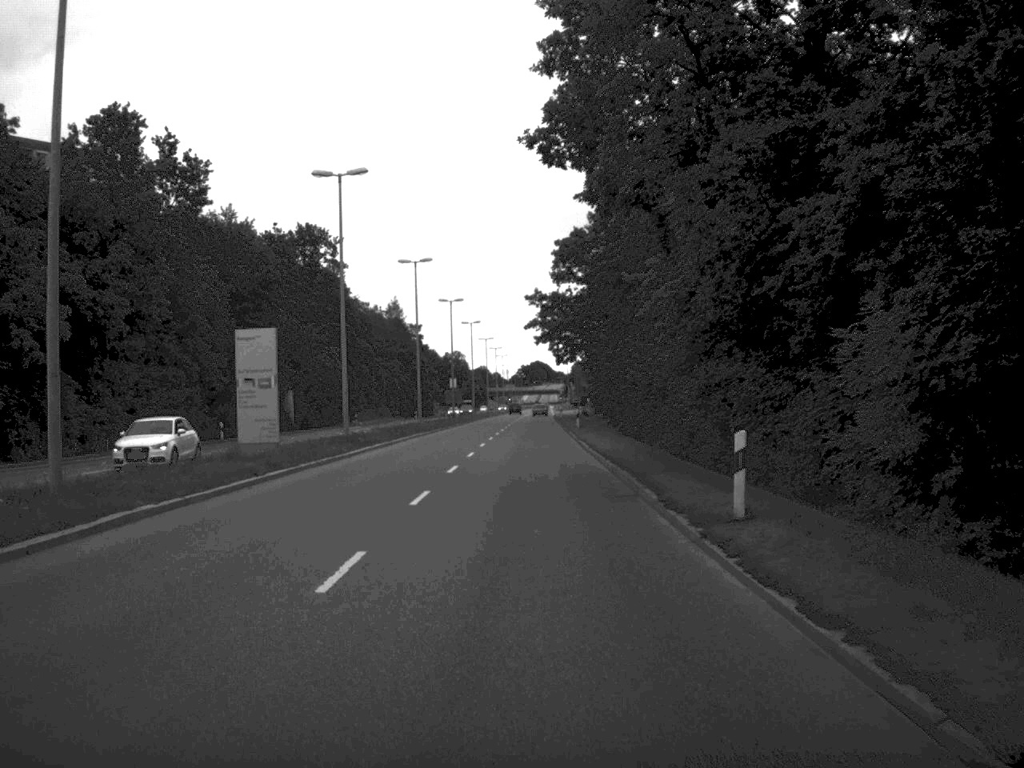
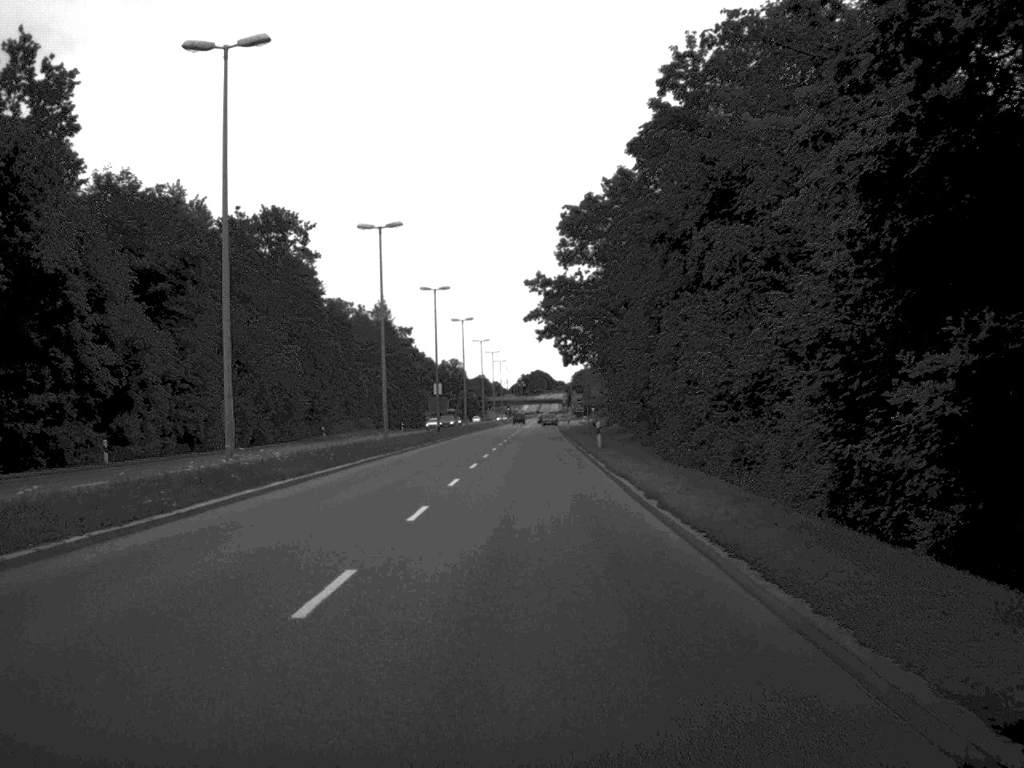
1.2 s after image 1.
(0.0, +18.7) m; 0°
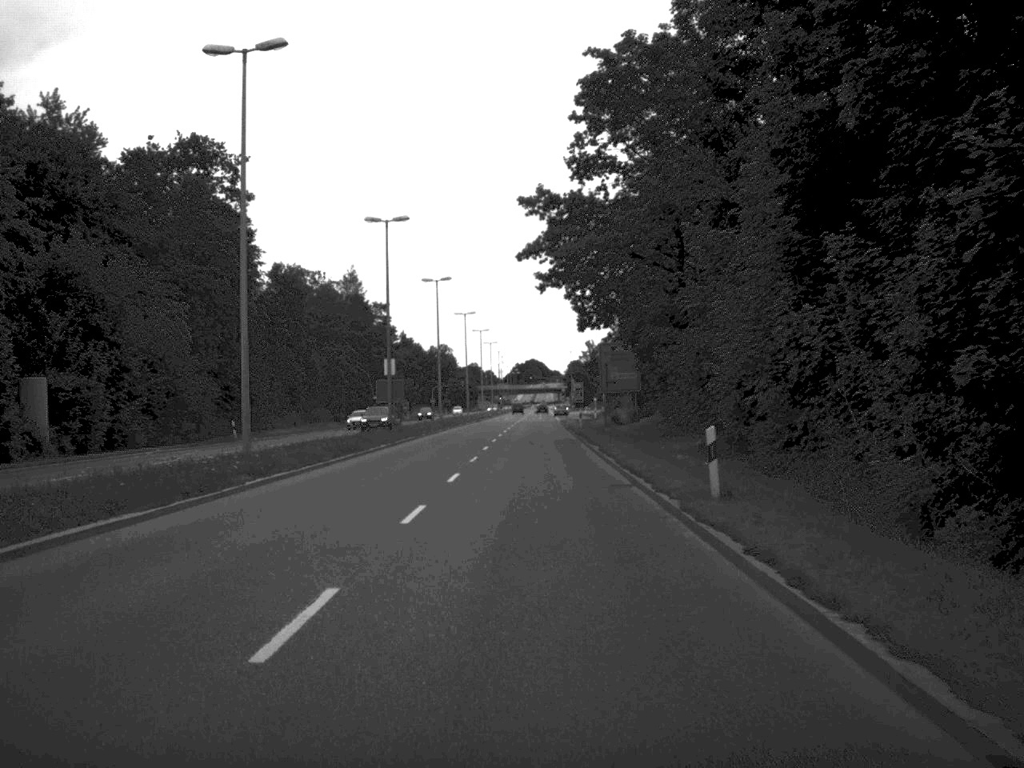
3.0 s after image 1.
(0.0, +28.4) m; 0°
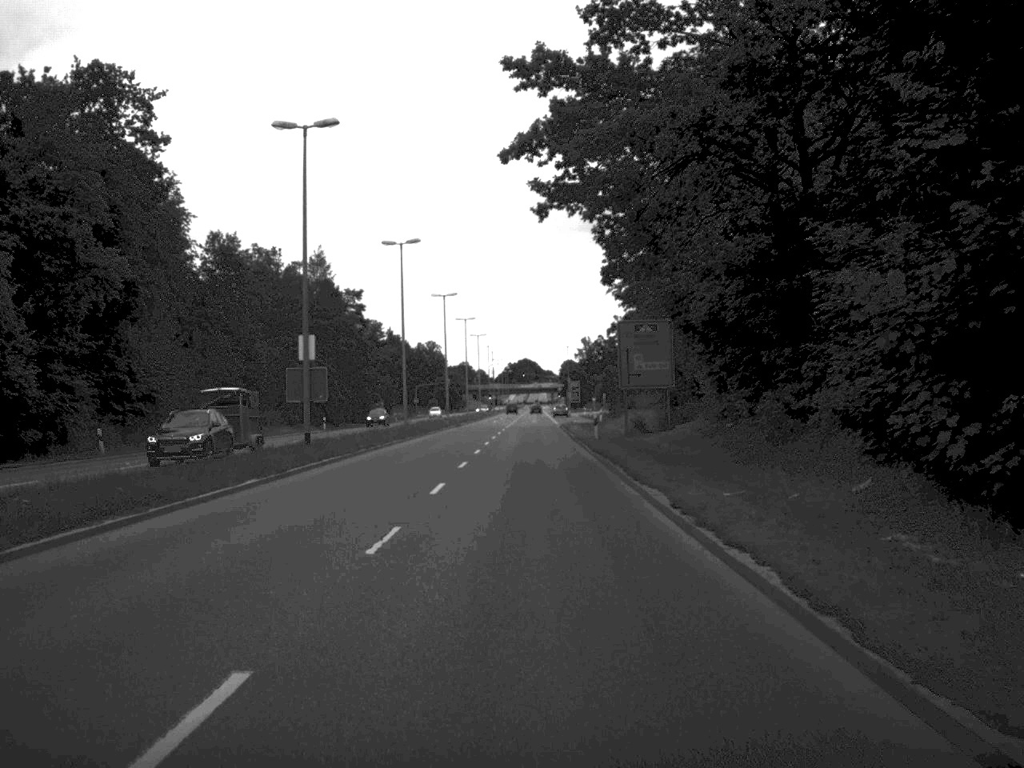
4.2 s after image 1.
(+0.1, +20.8) m; 0°
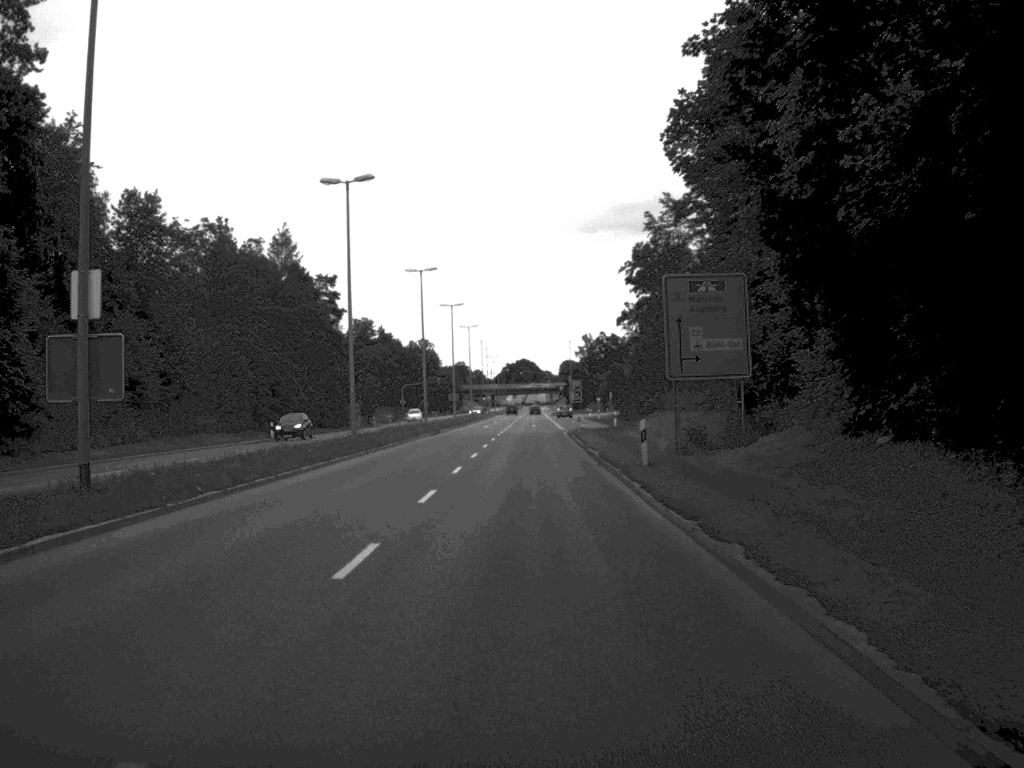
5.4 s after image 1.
(0.0, +19.6) m; 0°
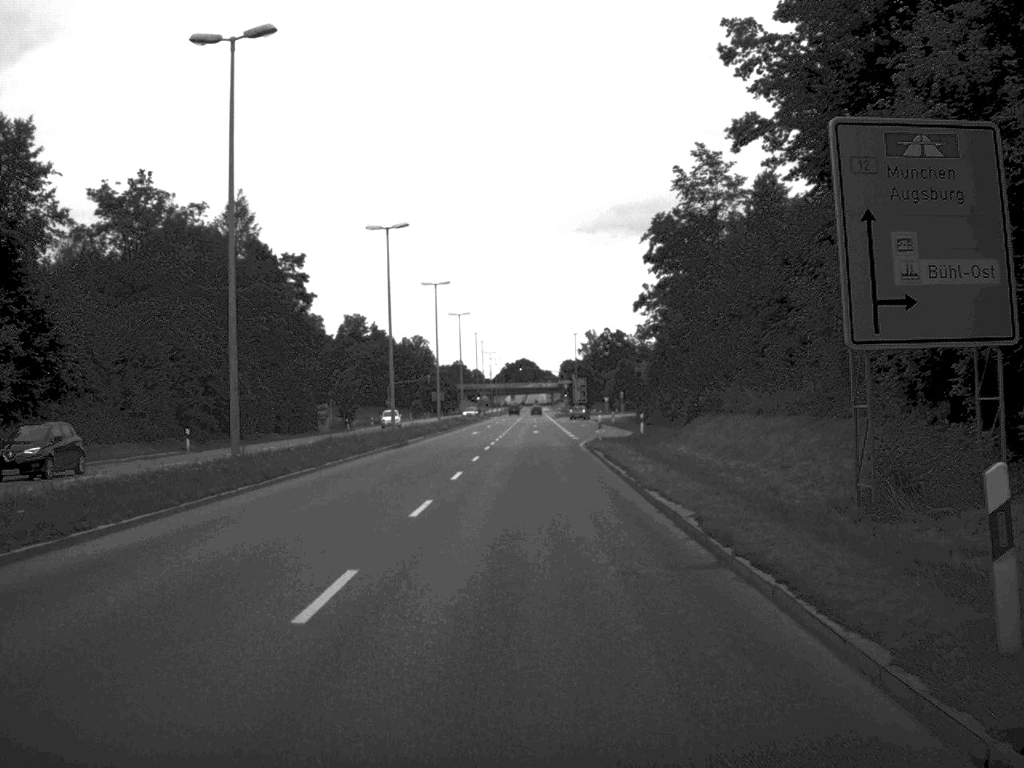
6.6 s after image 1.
(0.0, +19.8) m; 0°
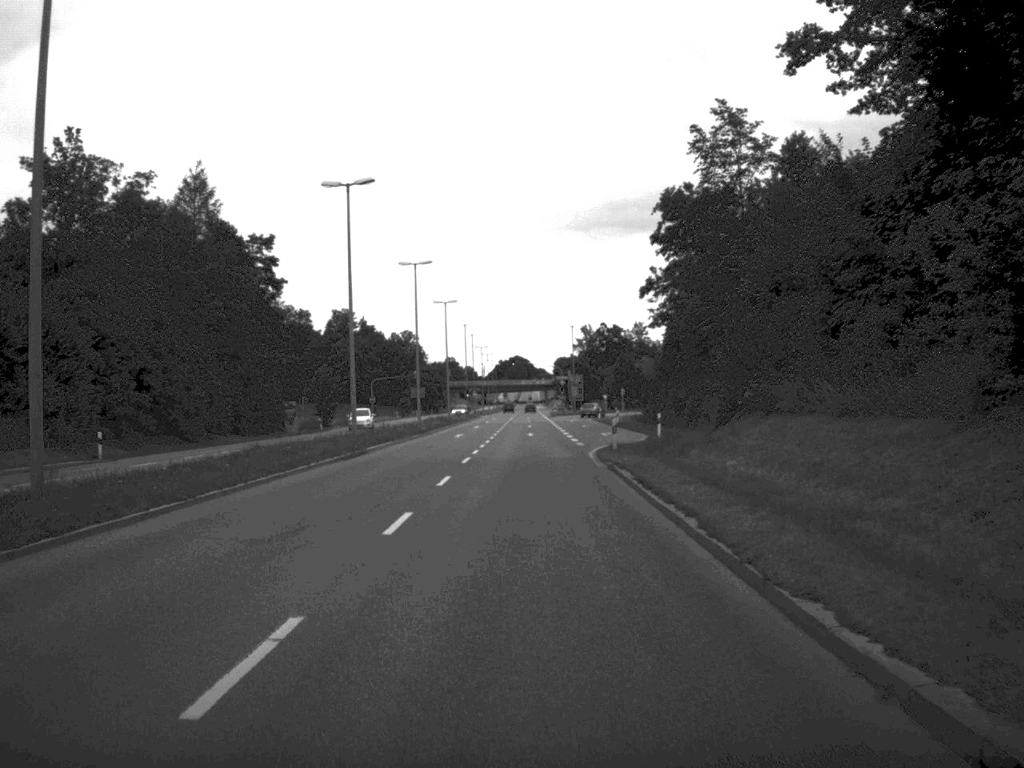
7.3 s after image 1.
(0.0, +11.7) m; 0°
